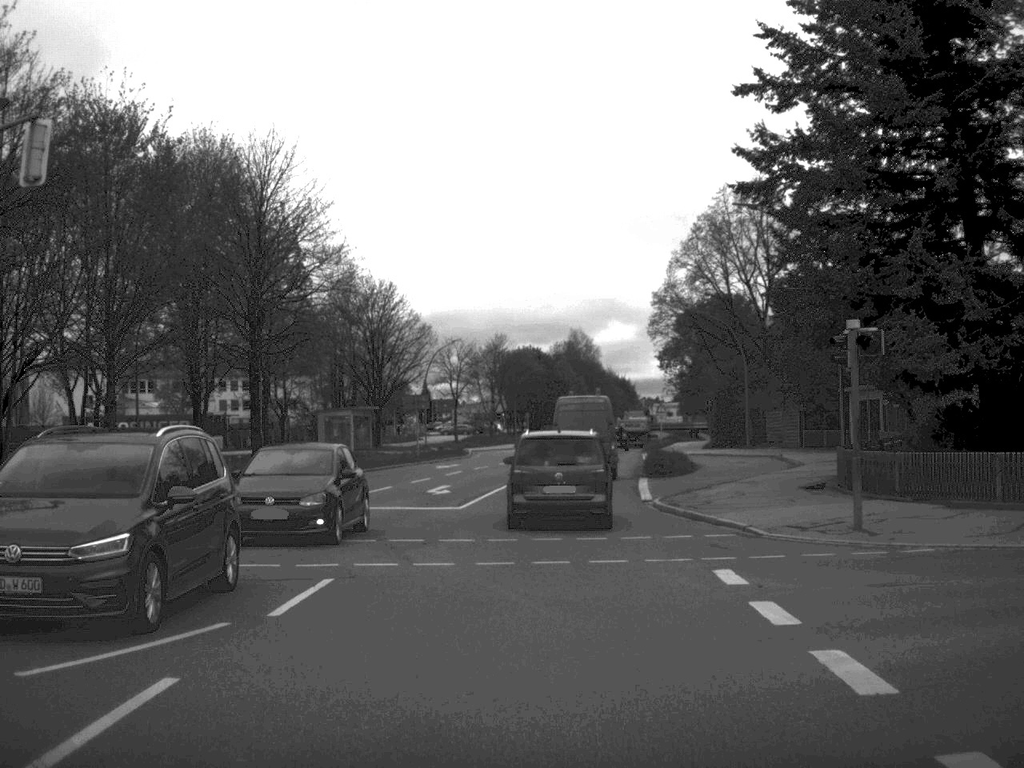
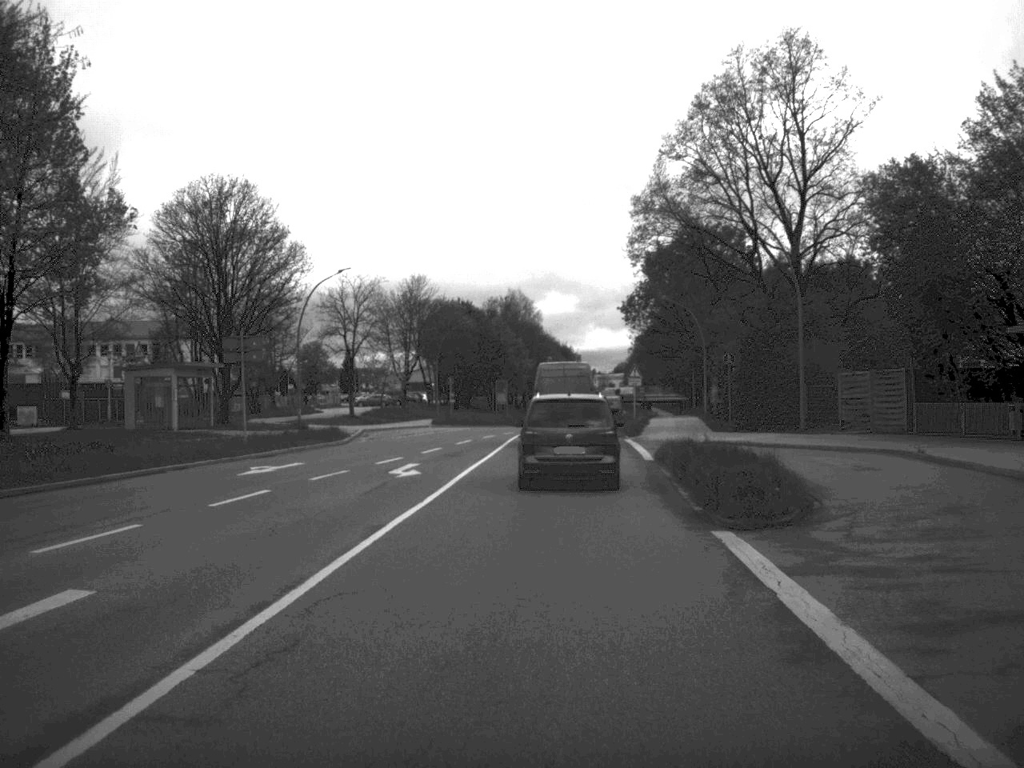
(+0.7, +26.6) m; +3°
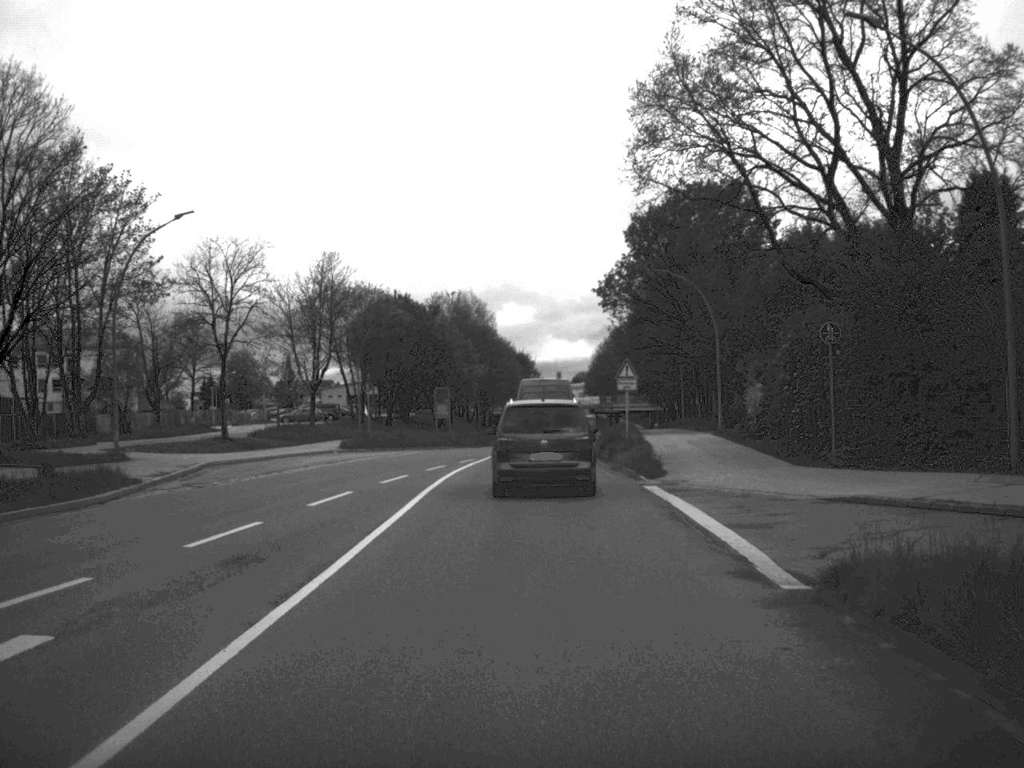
(+0.4, +21.3) m; +2°
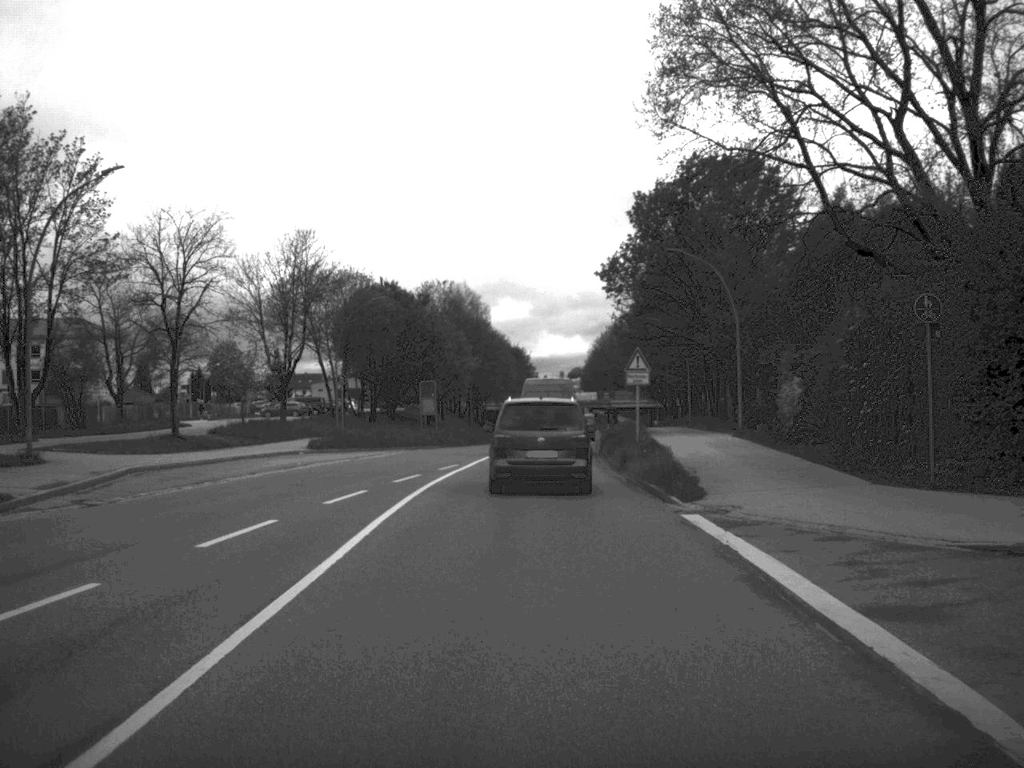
(0.0, +6.6) m; 0°
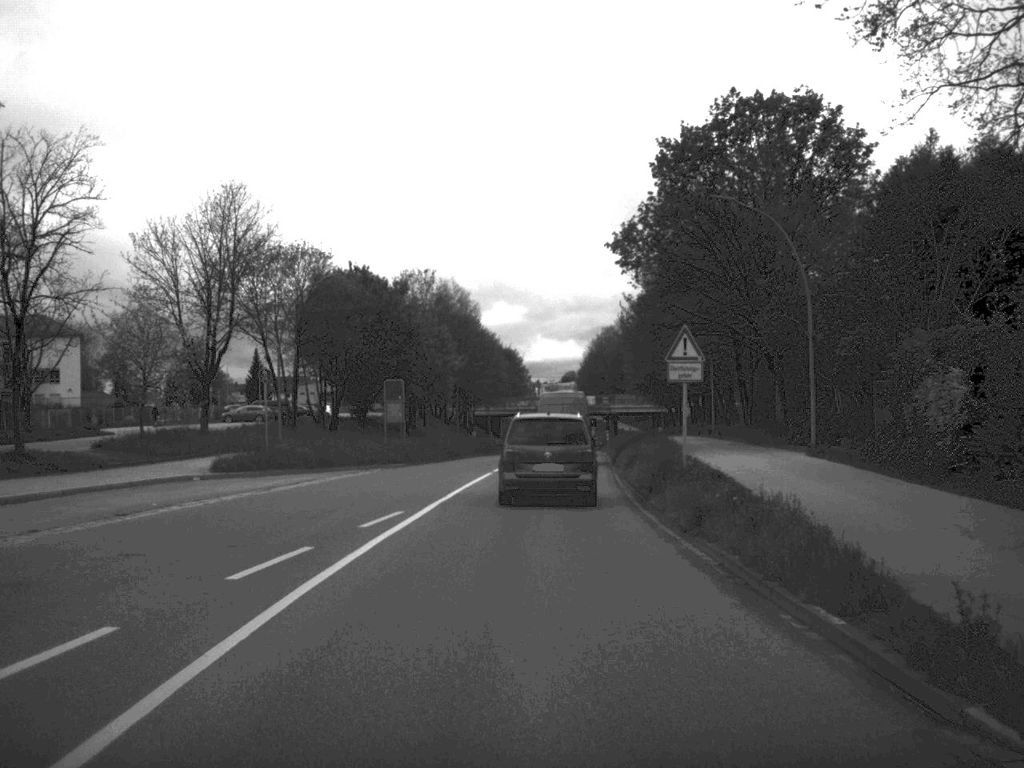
(0.0, +13.6) m; 0°
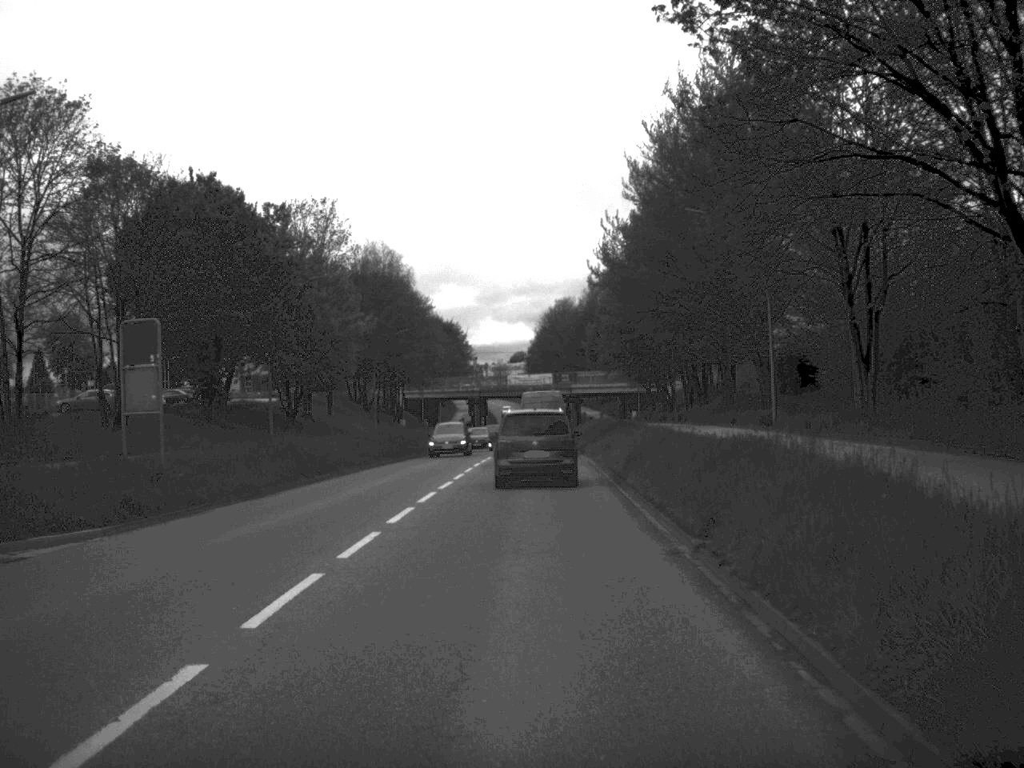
(+0.6, +29.4) m; +2°
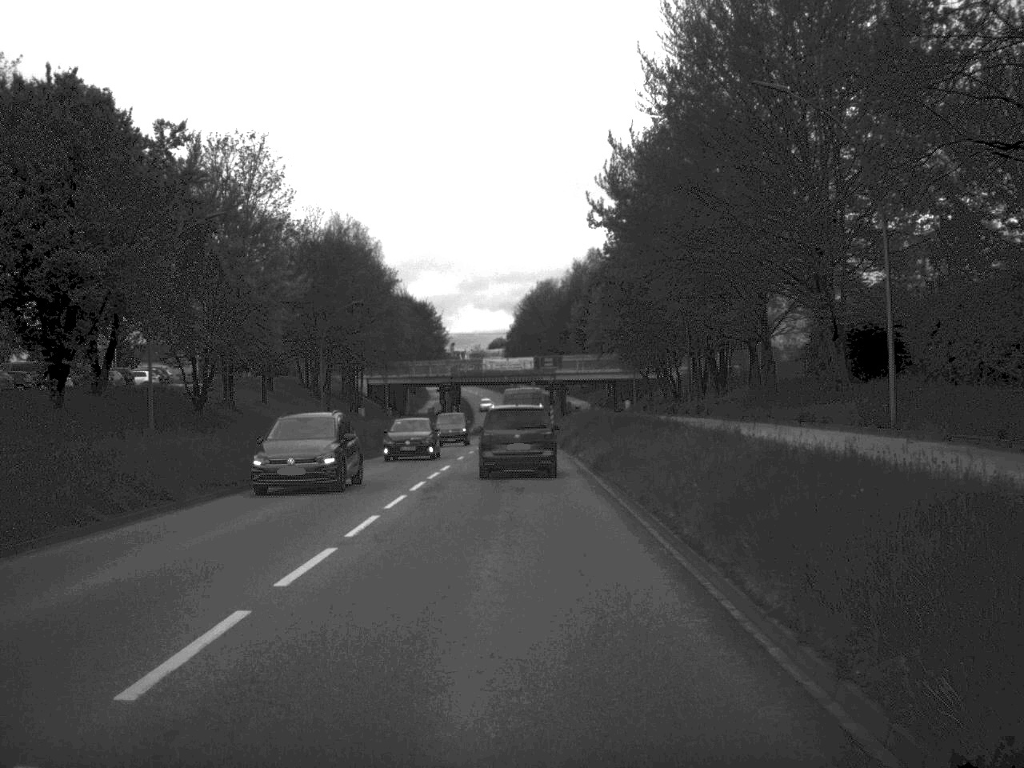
(+0.1, +15.7) m; +1°
